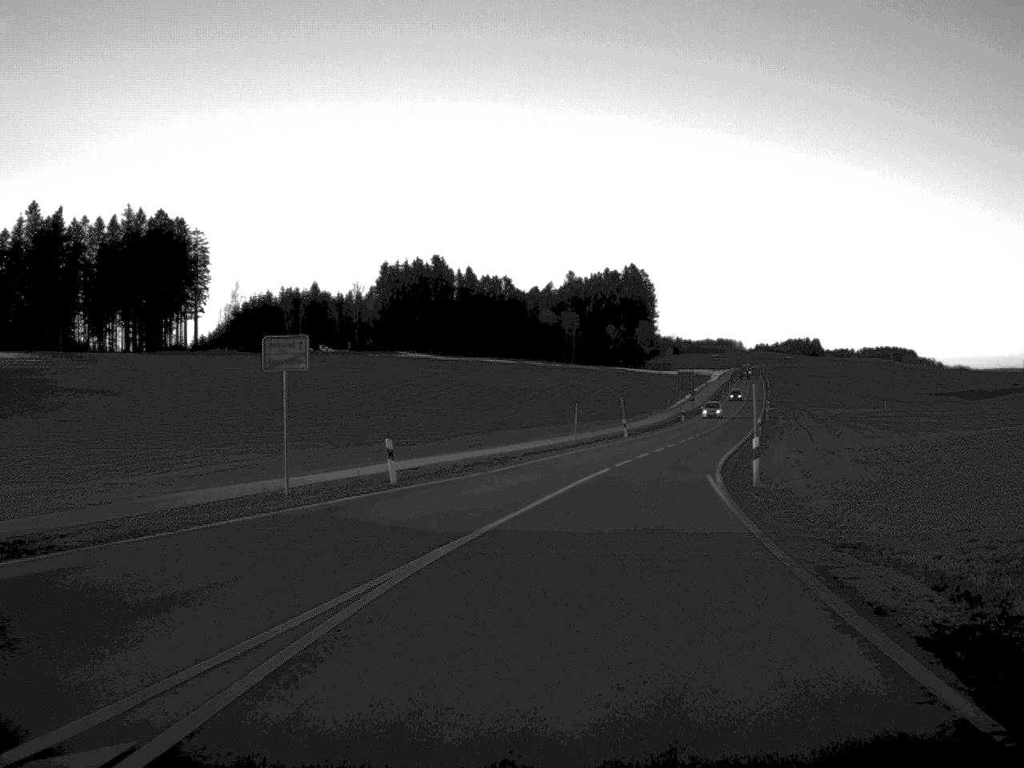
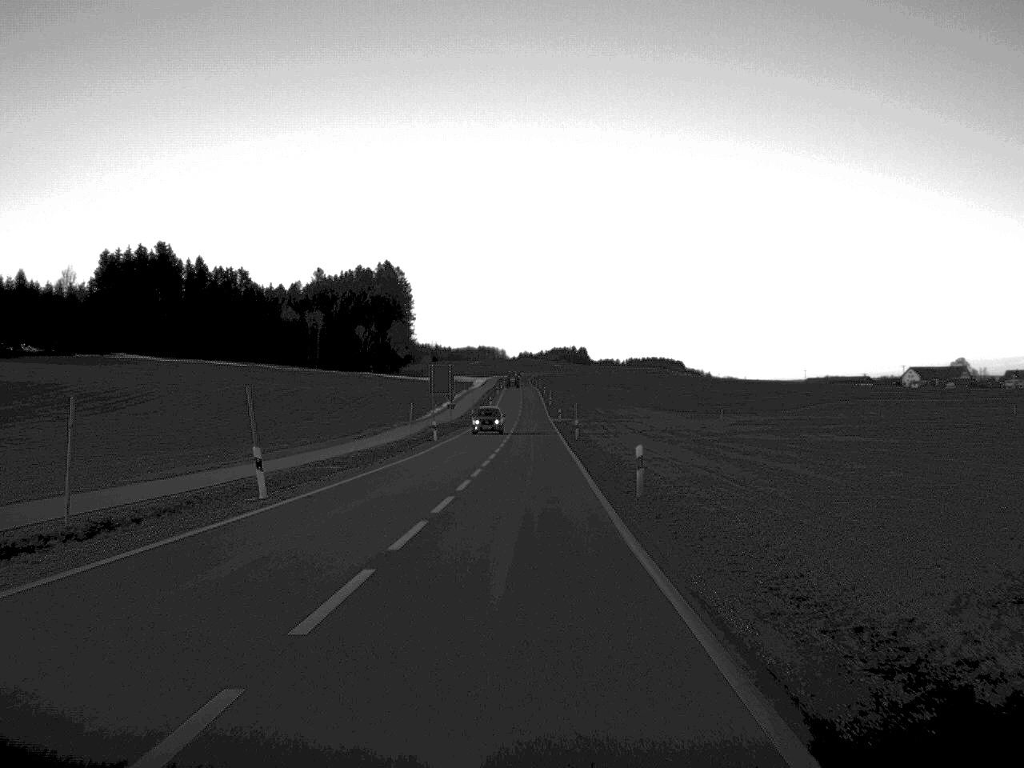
(+5.5, +45.0) m; +10°
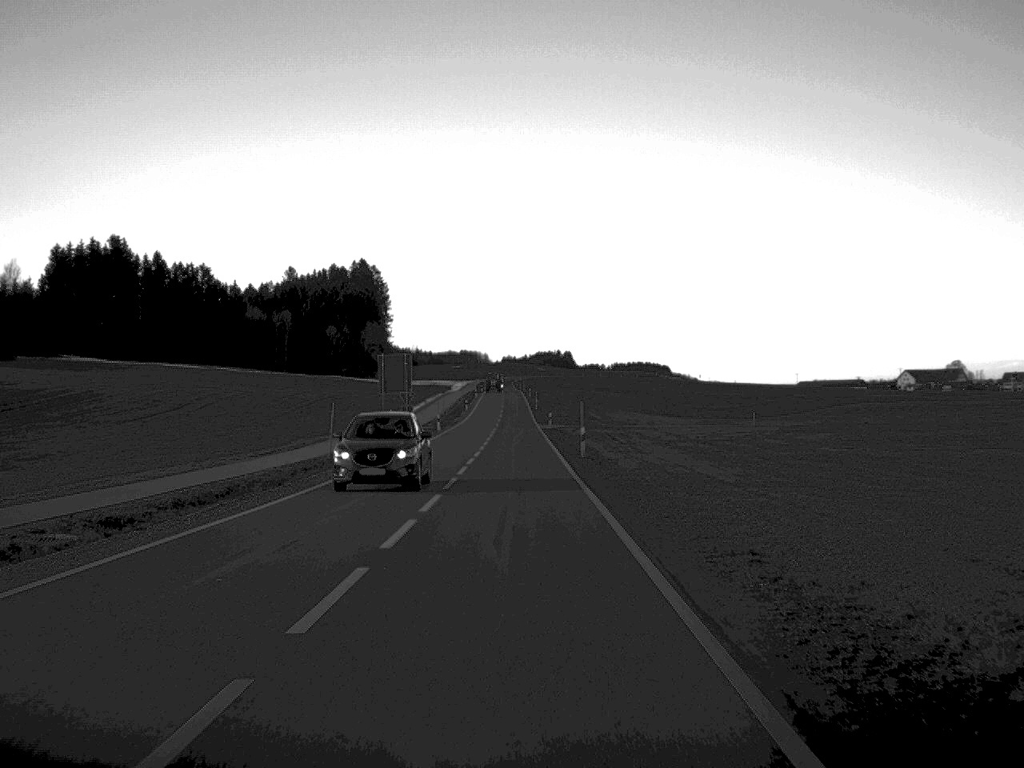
(+0.2, +23.9) m; +1°
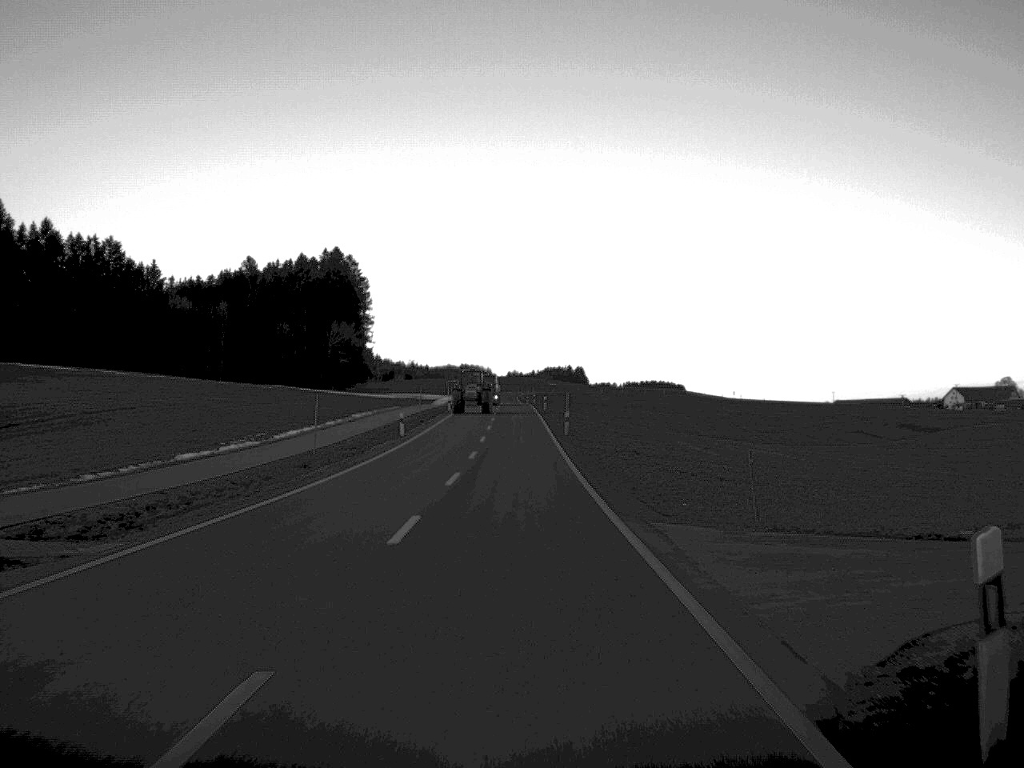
(-0.6, +78.1) m; 0°
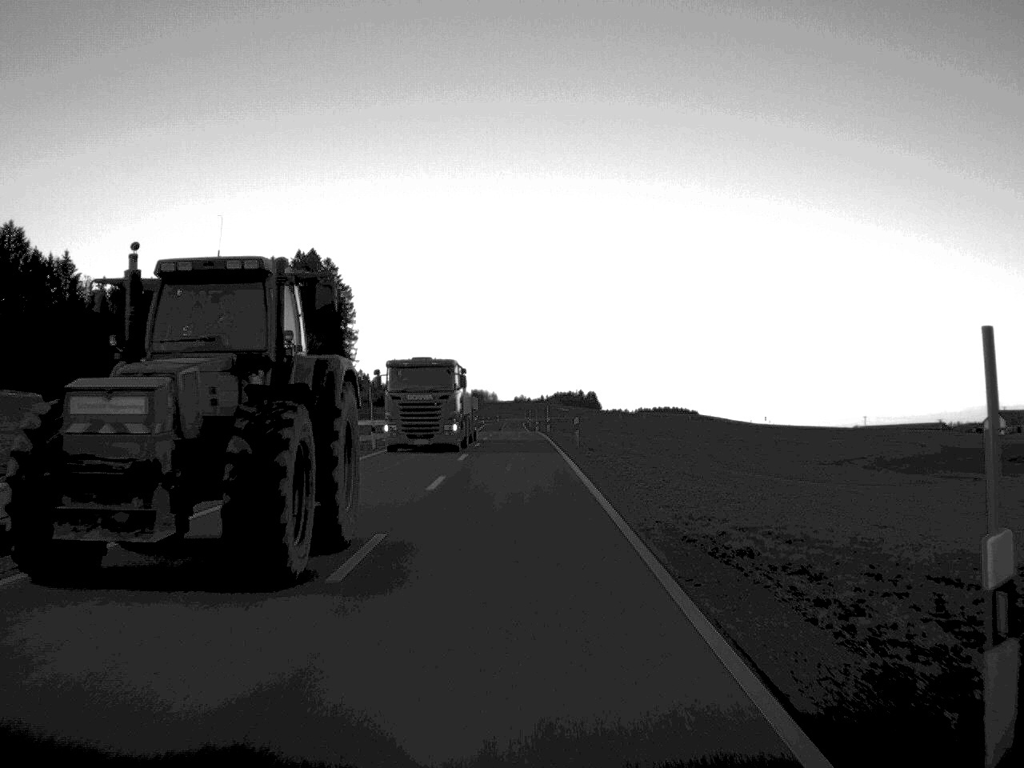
(-0.1, +52.1) m; 0°
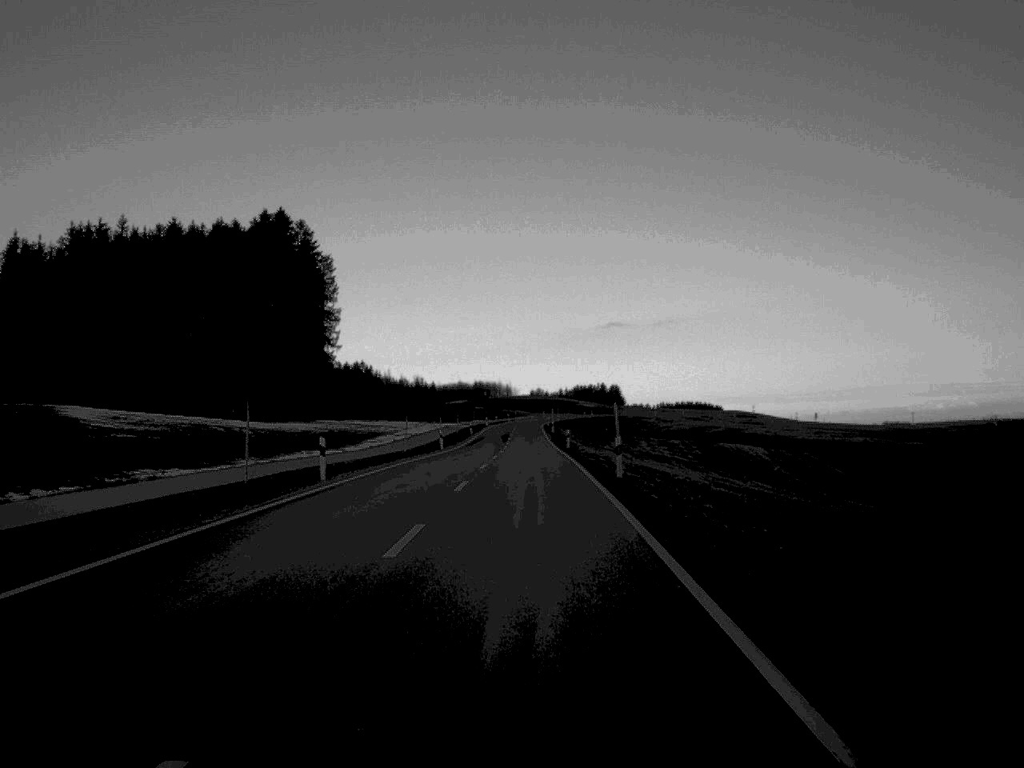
(-0.4, +57.5) m; -1°
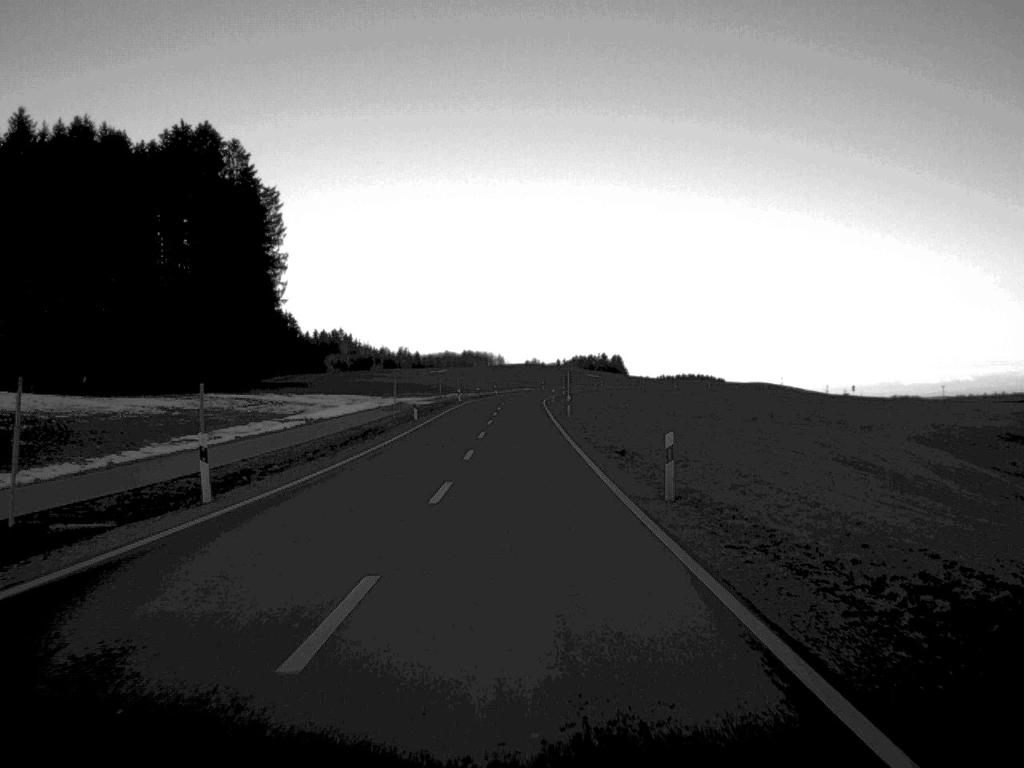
(0.0, +54.1) m; 0°
